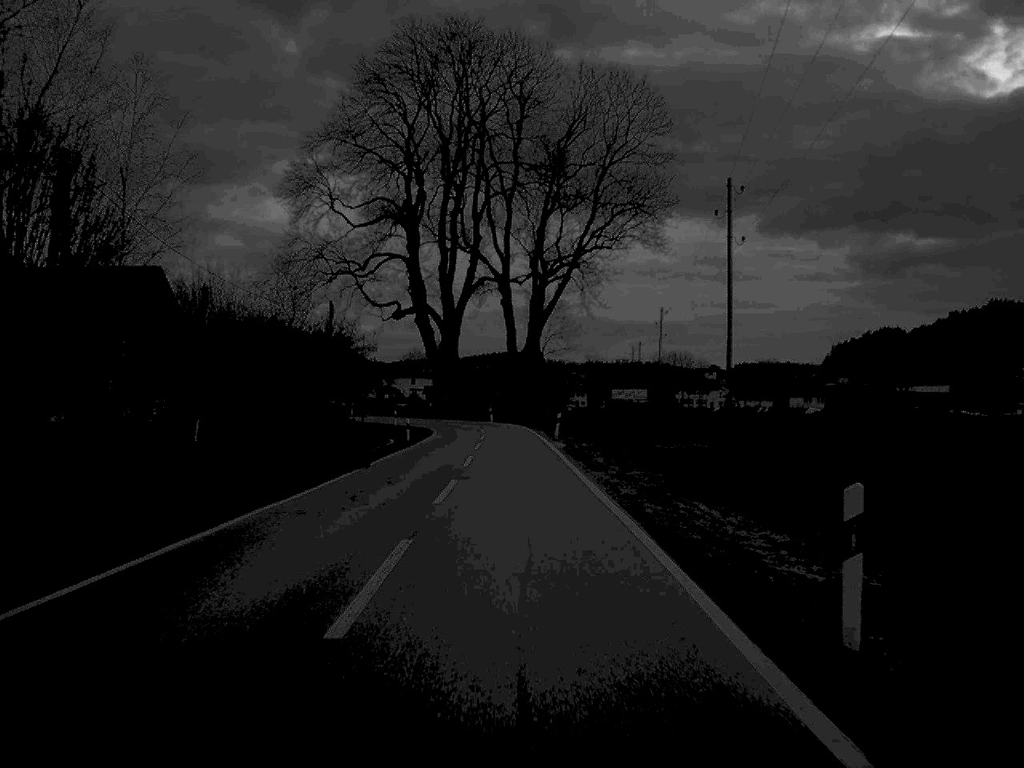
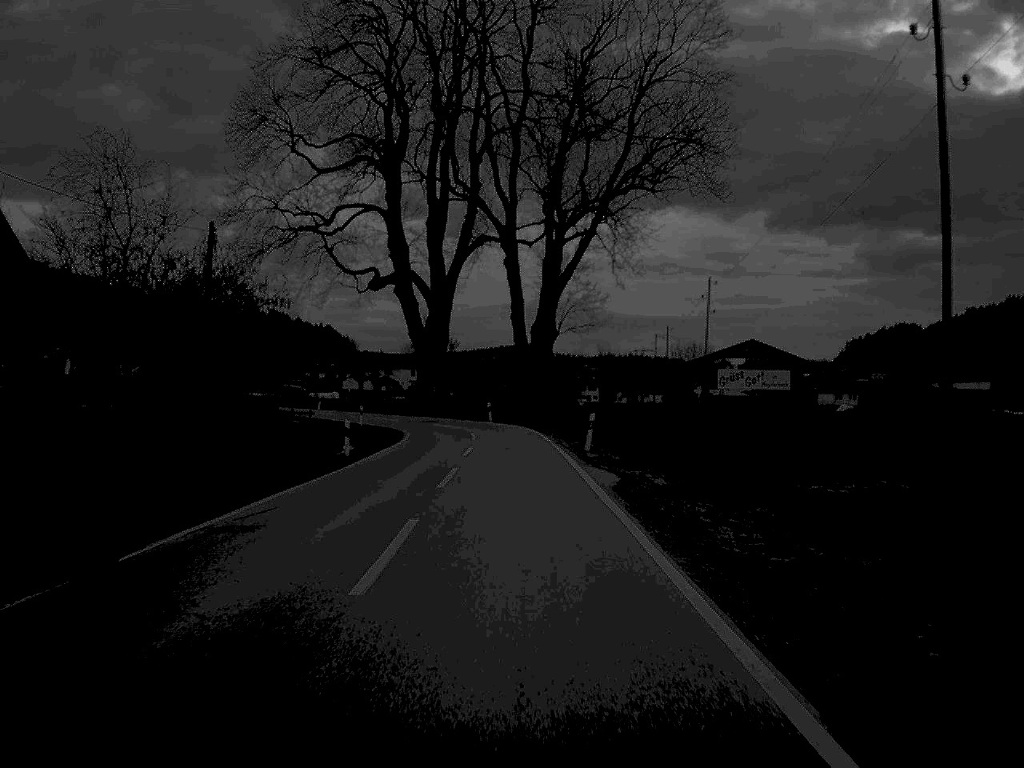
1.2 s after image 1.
(-0.1, +22.2) m; 0°
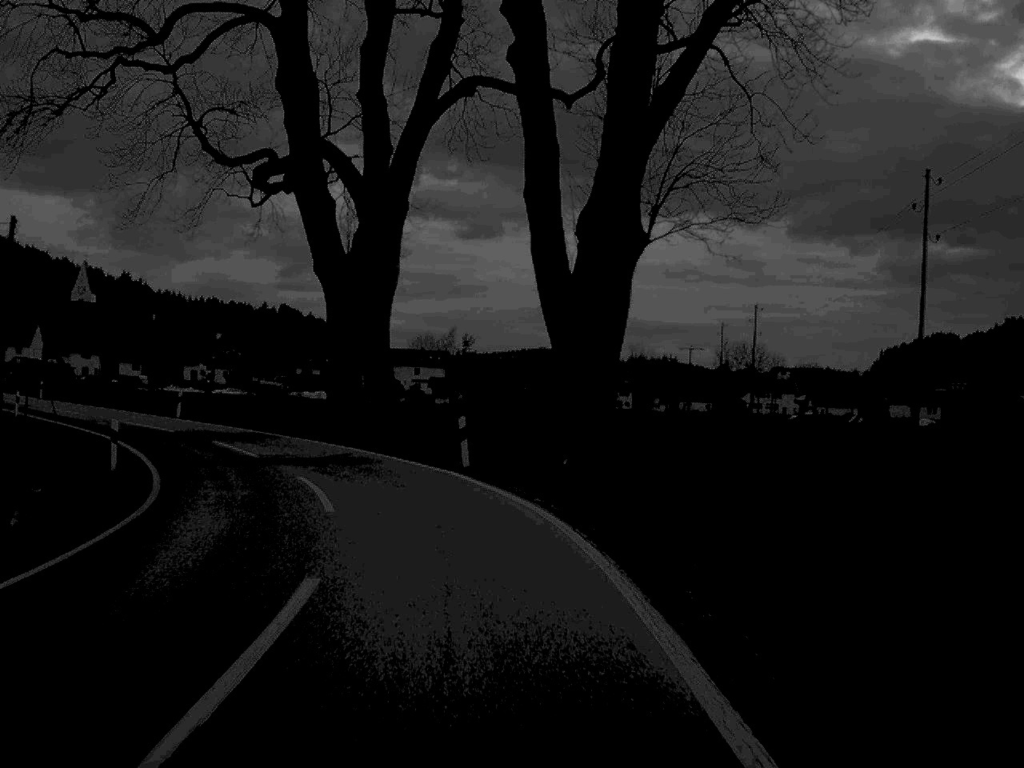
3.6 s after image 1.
(-0.1, +41.4) m; -1°
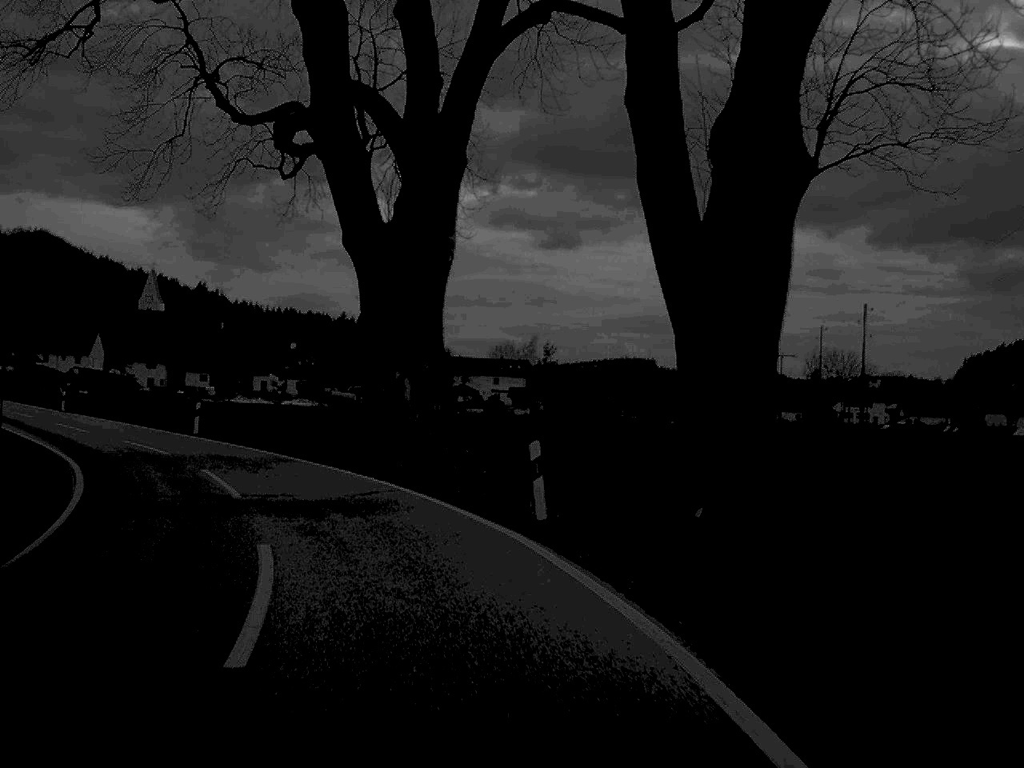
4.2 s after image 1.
(-0.3, +9.0) m; -4°
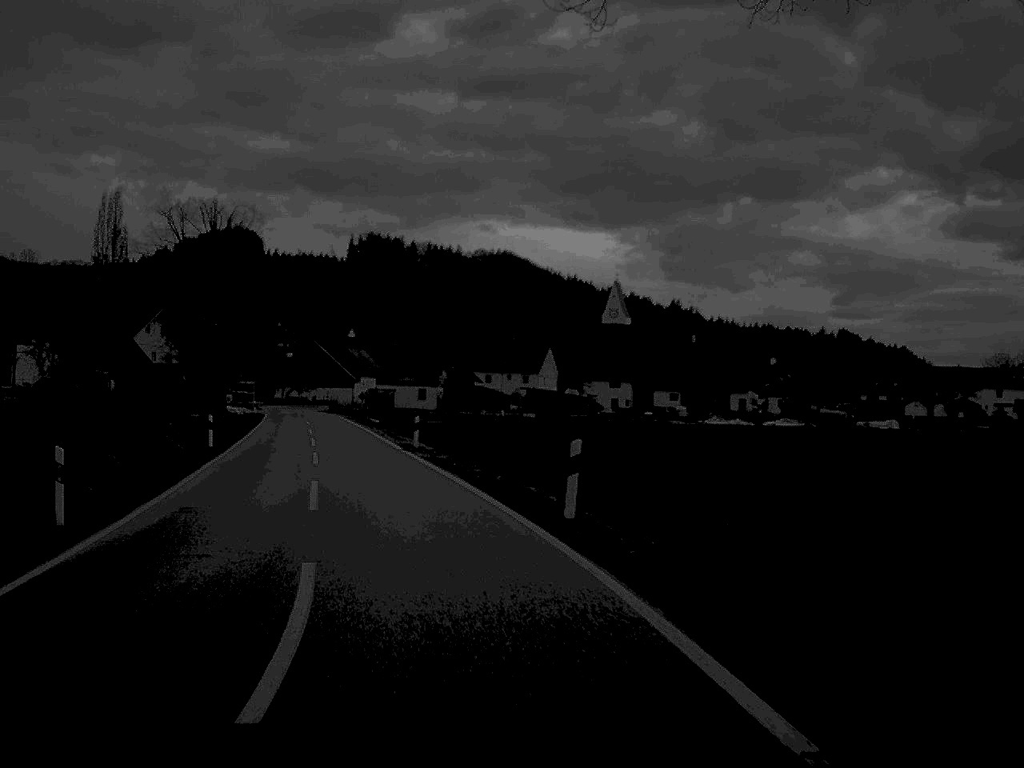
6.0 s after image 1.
(-4.6, +24.8) m; -21°
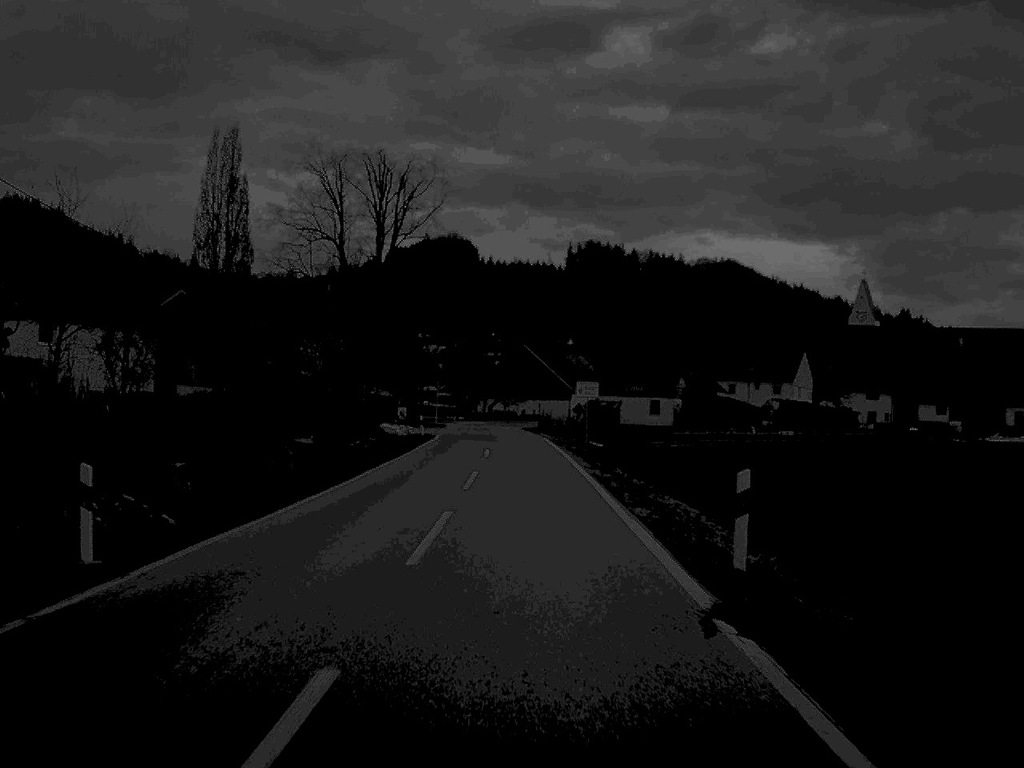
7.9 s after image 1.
(-3.2, +28.6) m; -9°
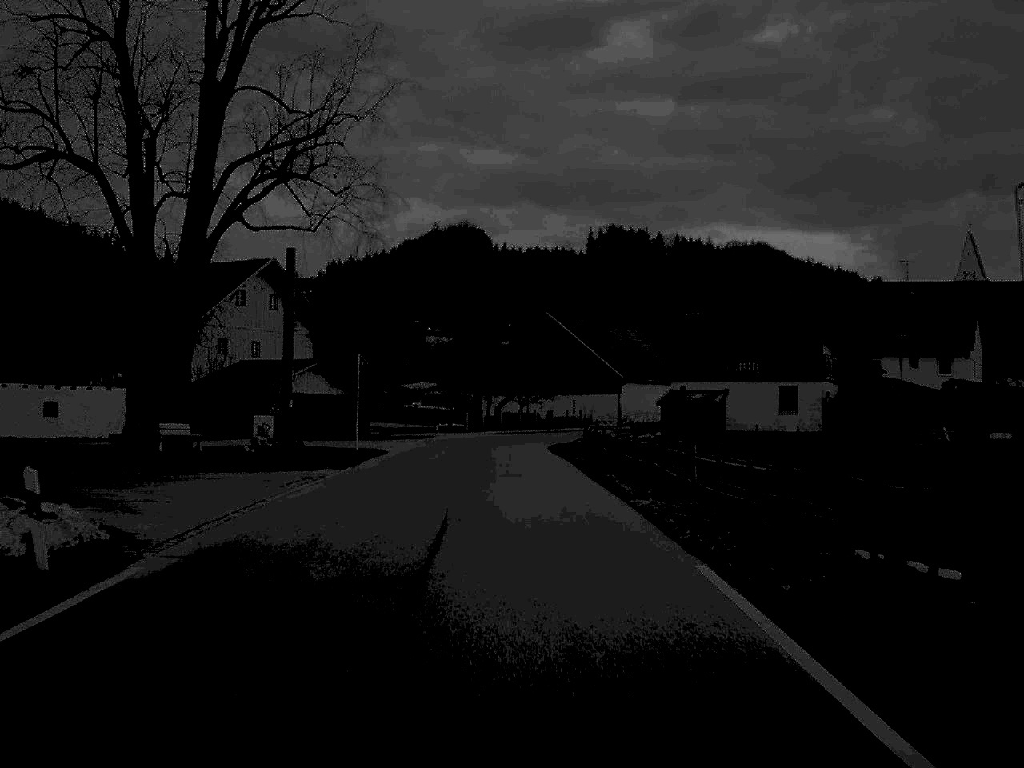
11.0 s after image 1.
(-0.3, +51.7) m; -1°
